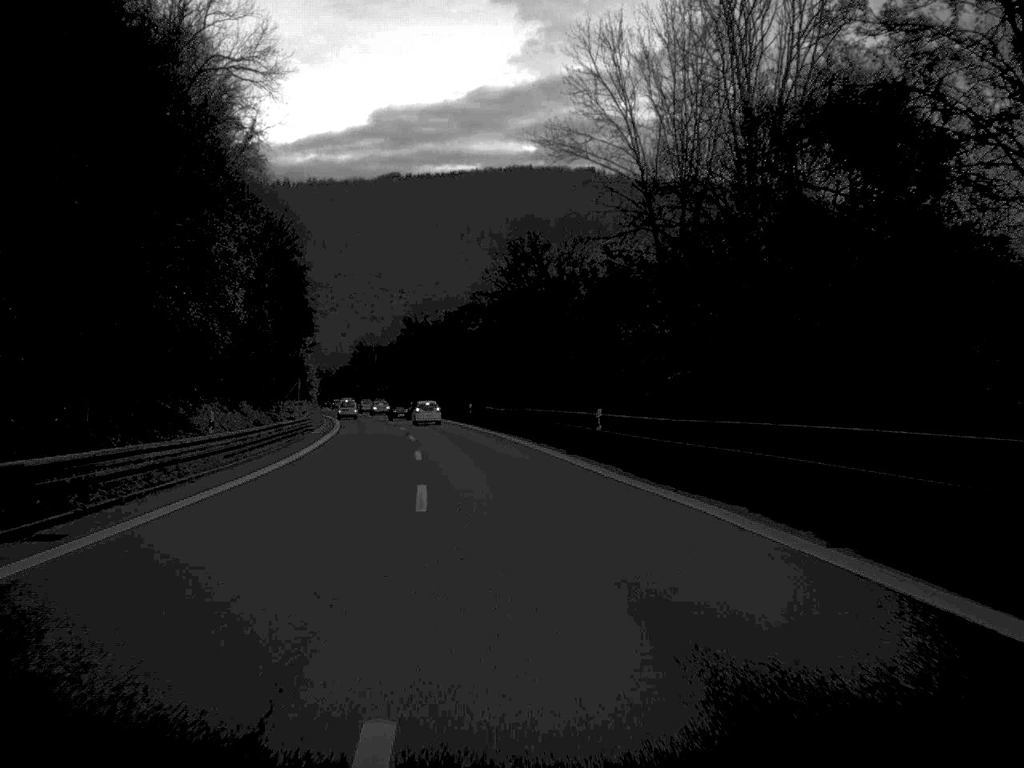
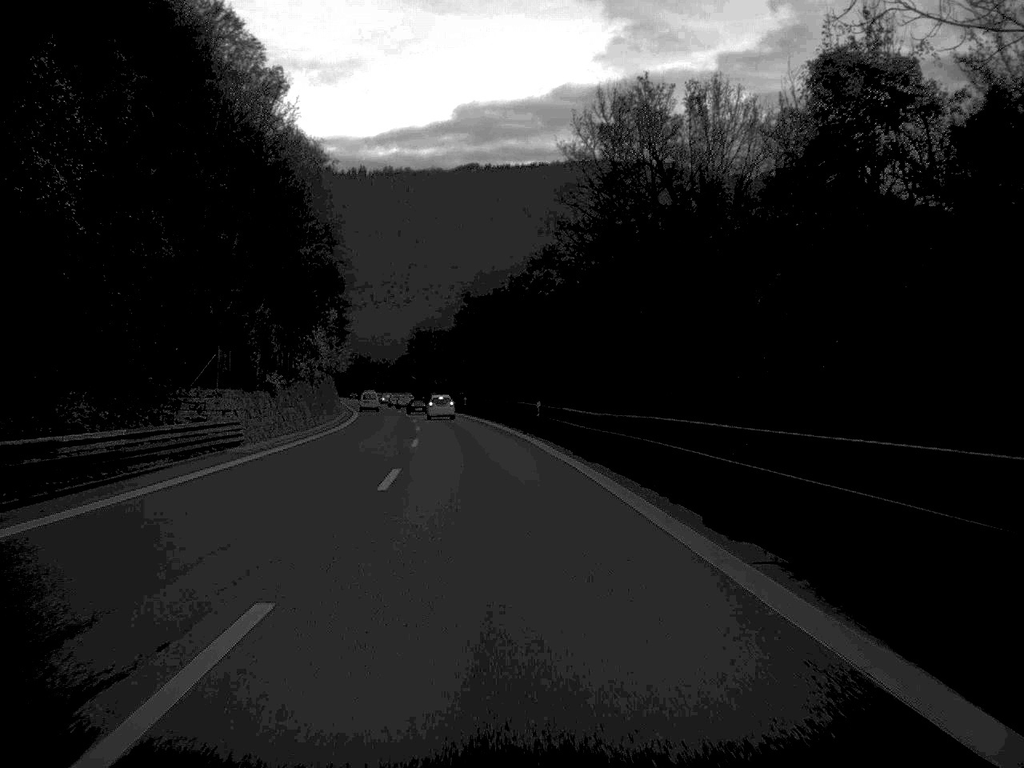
(-1.0, +32.6) m; -3°
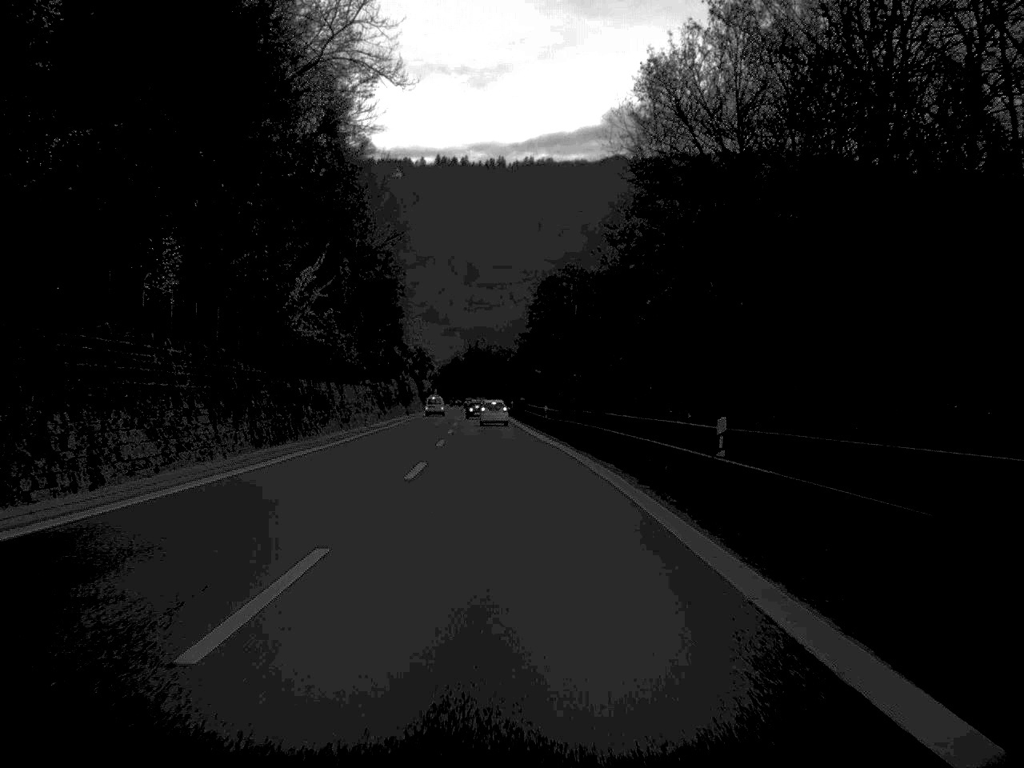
(-5.3, +85.3) m; -6°
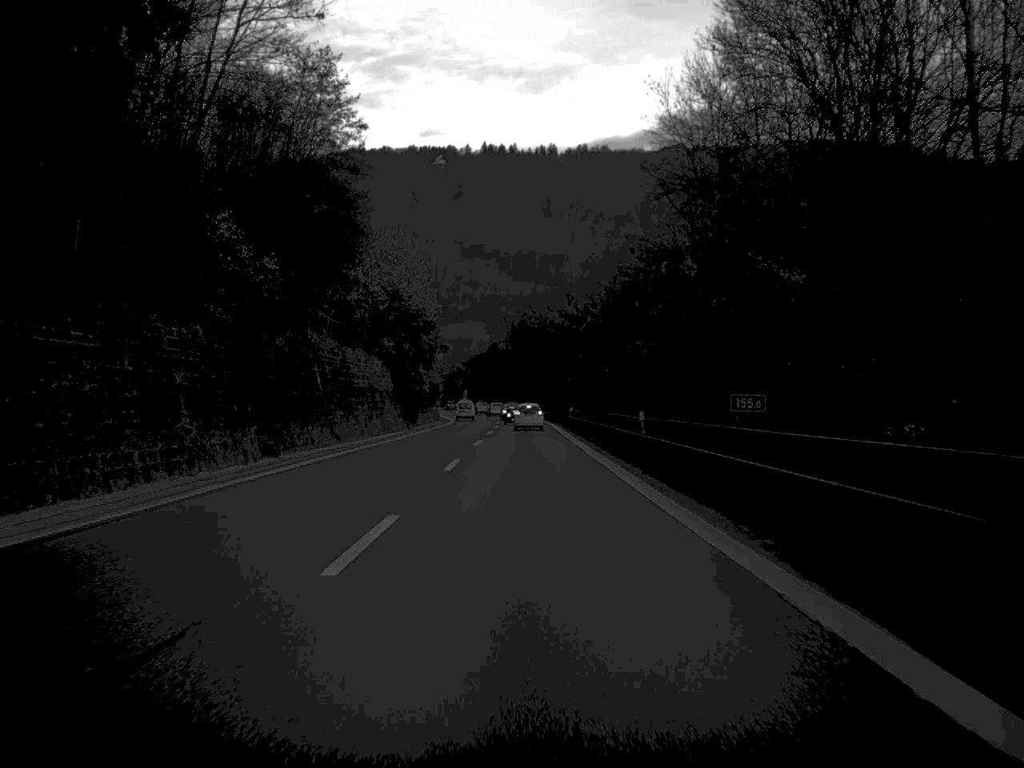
(-2.7, +85.3) m; -2°
